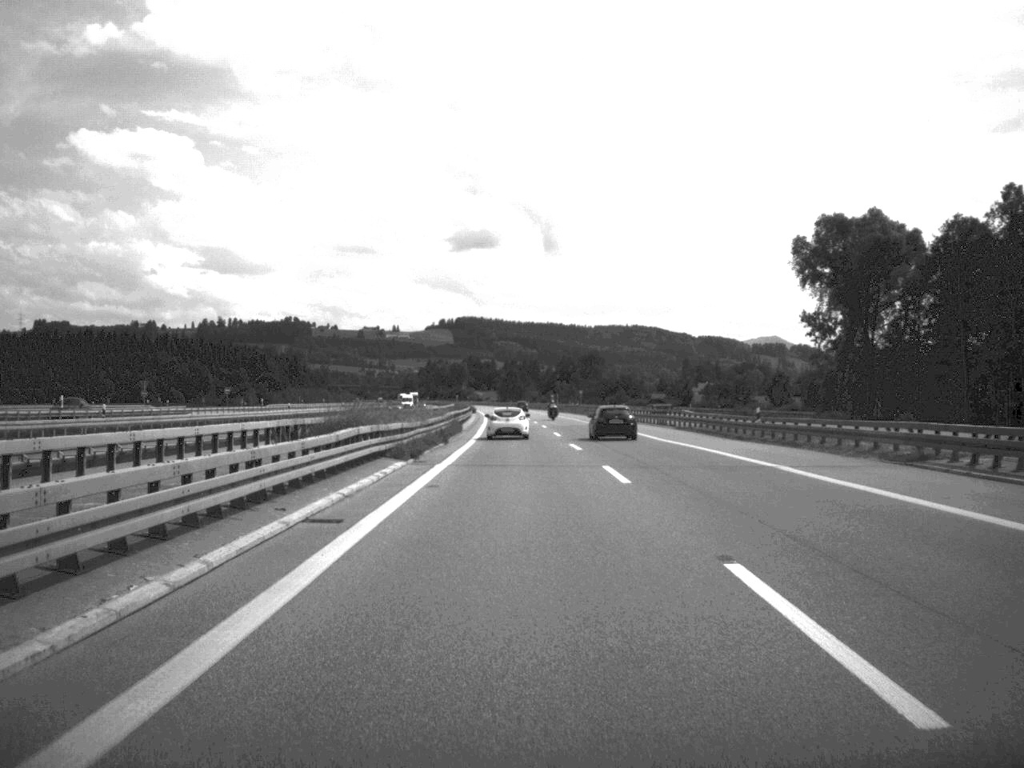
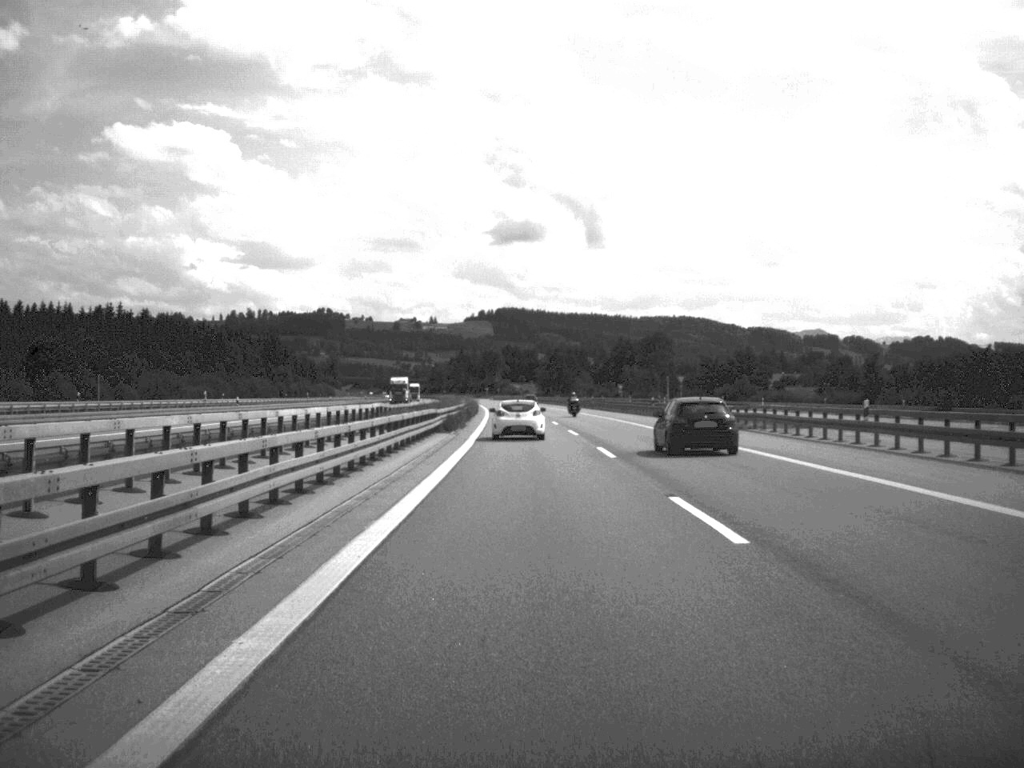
(-2.1, +117.5) m; -2°
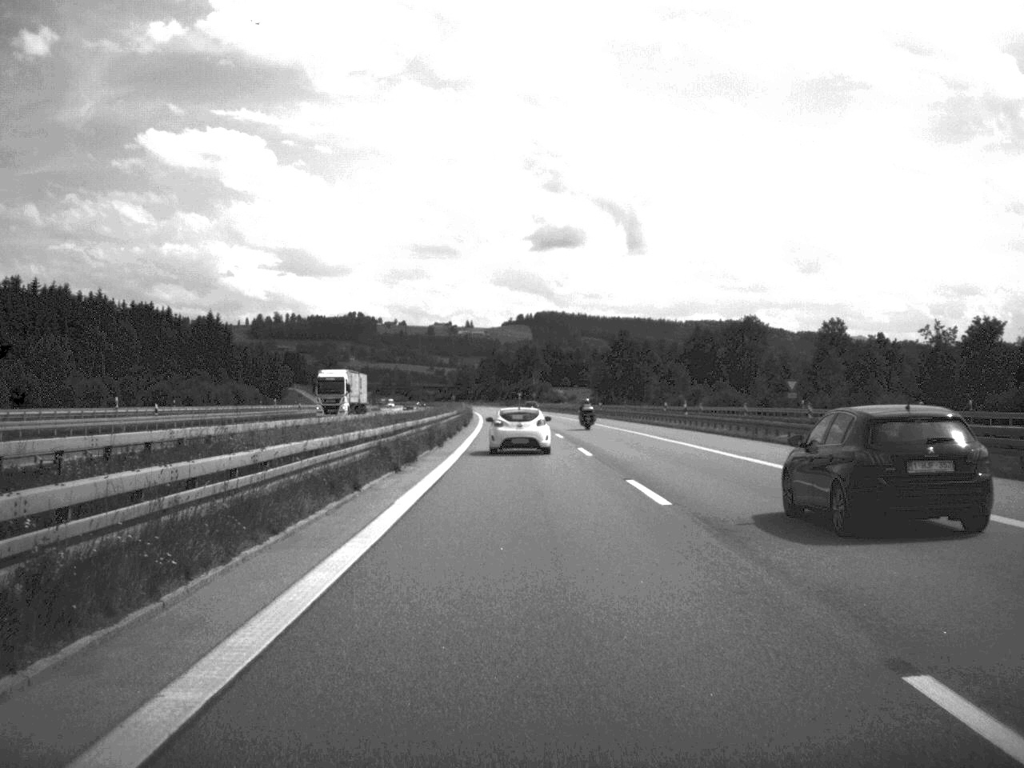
(-1.9, +118.5) m; -2°
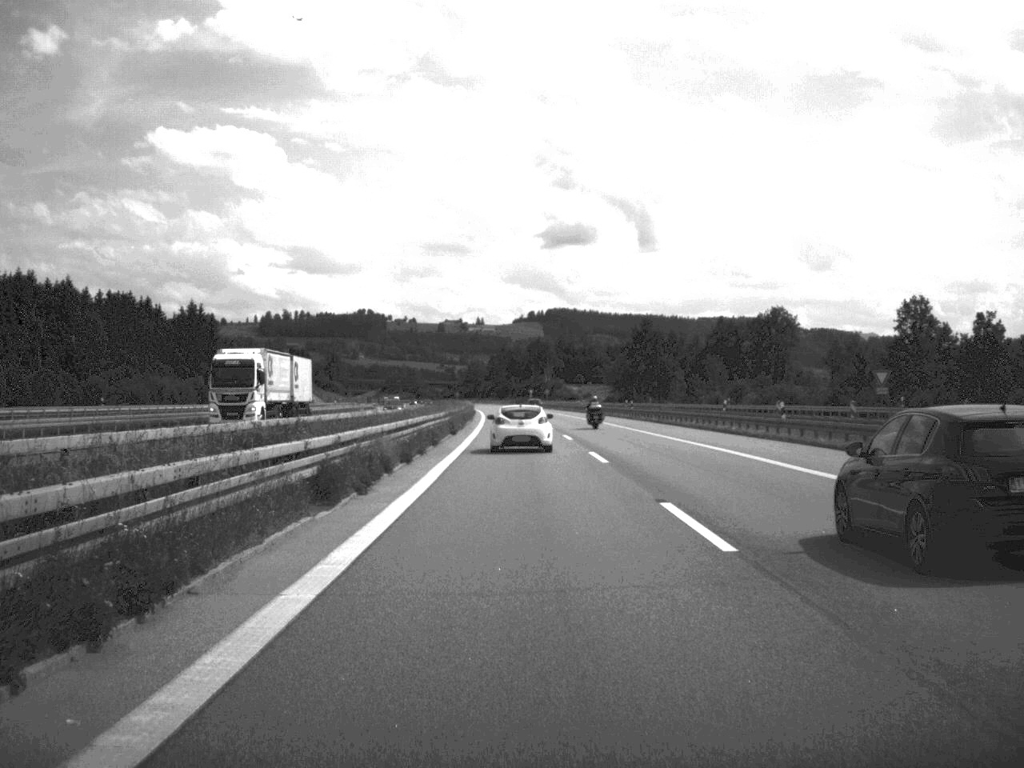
(-0.1, +23.5) m; -1°
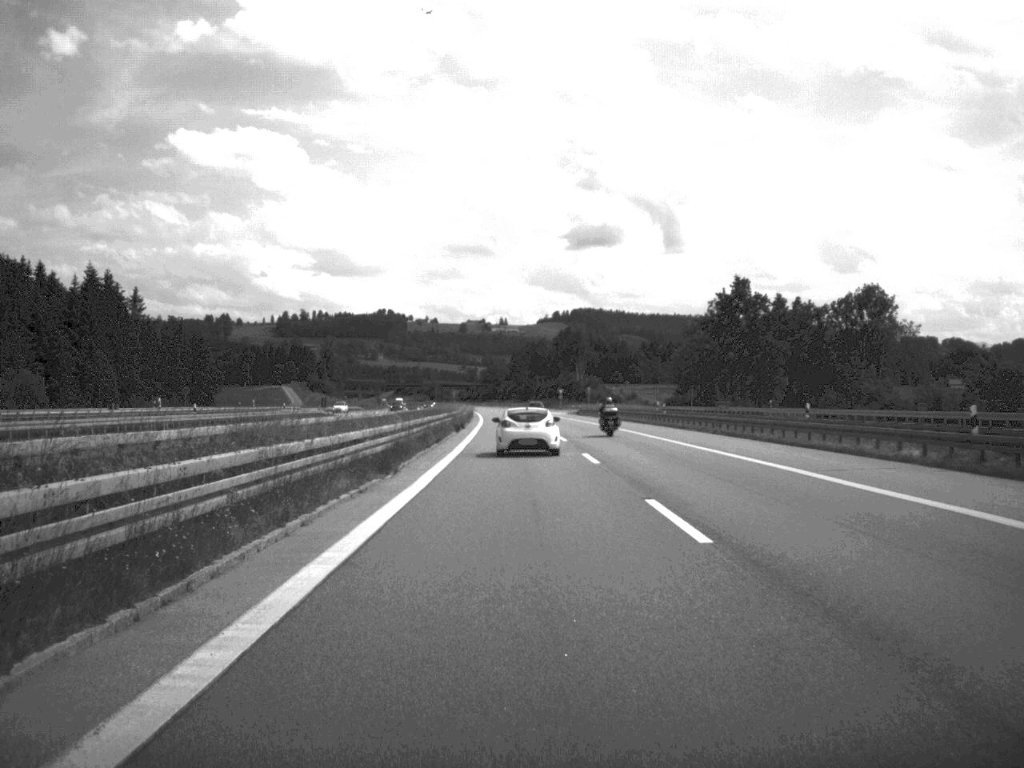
(-0.7, +70.4) m; -1°
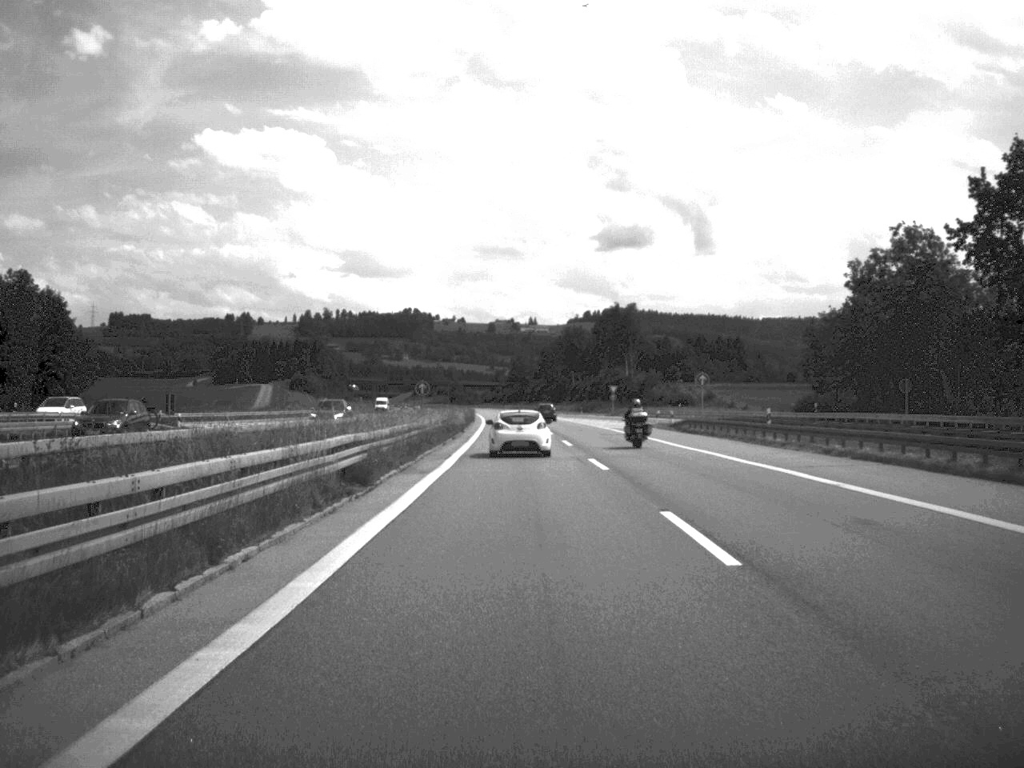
(-0.9, +72.8) m; -1°
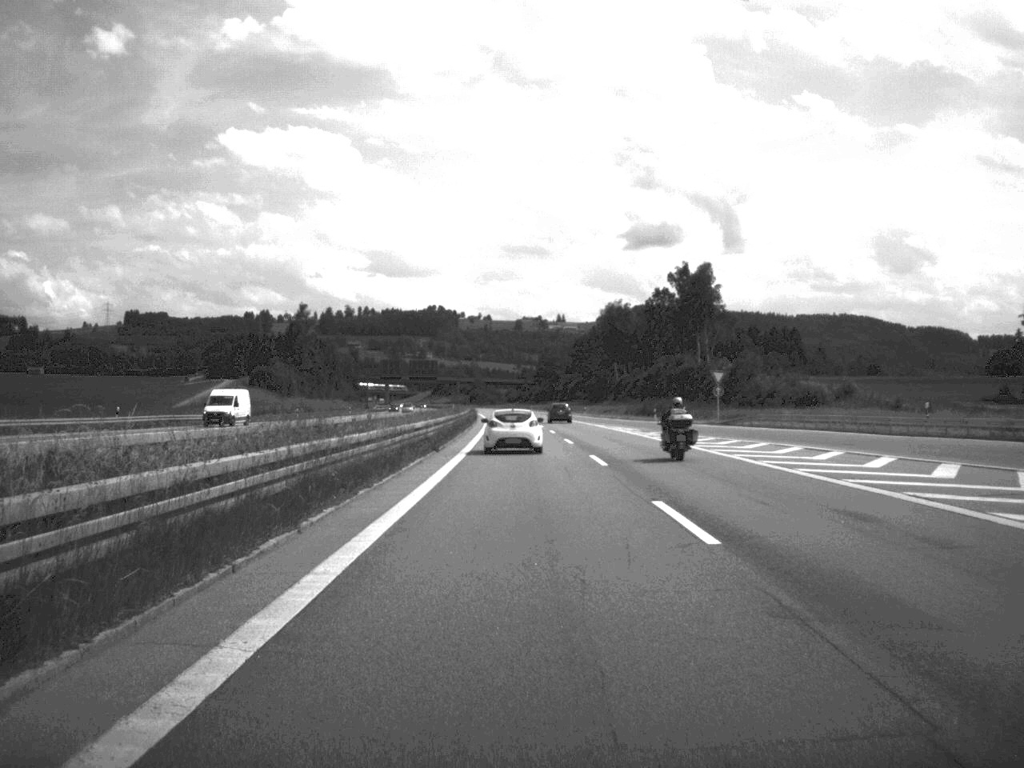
(-0.8, +69.3) m; -1°
